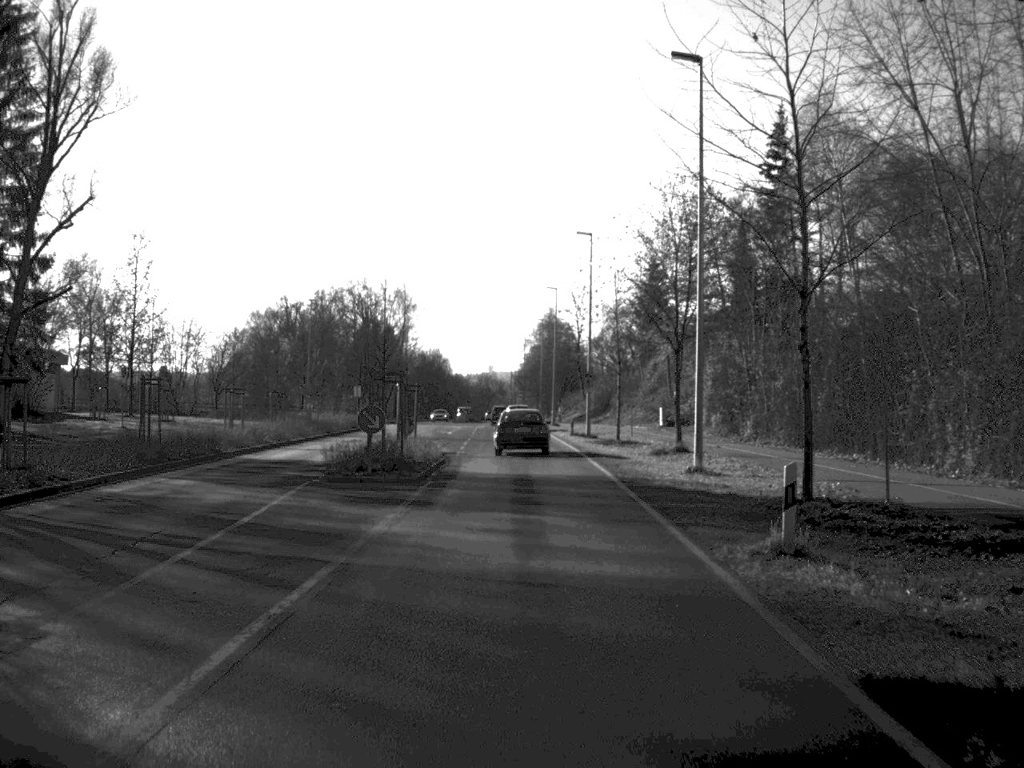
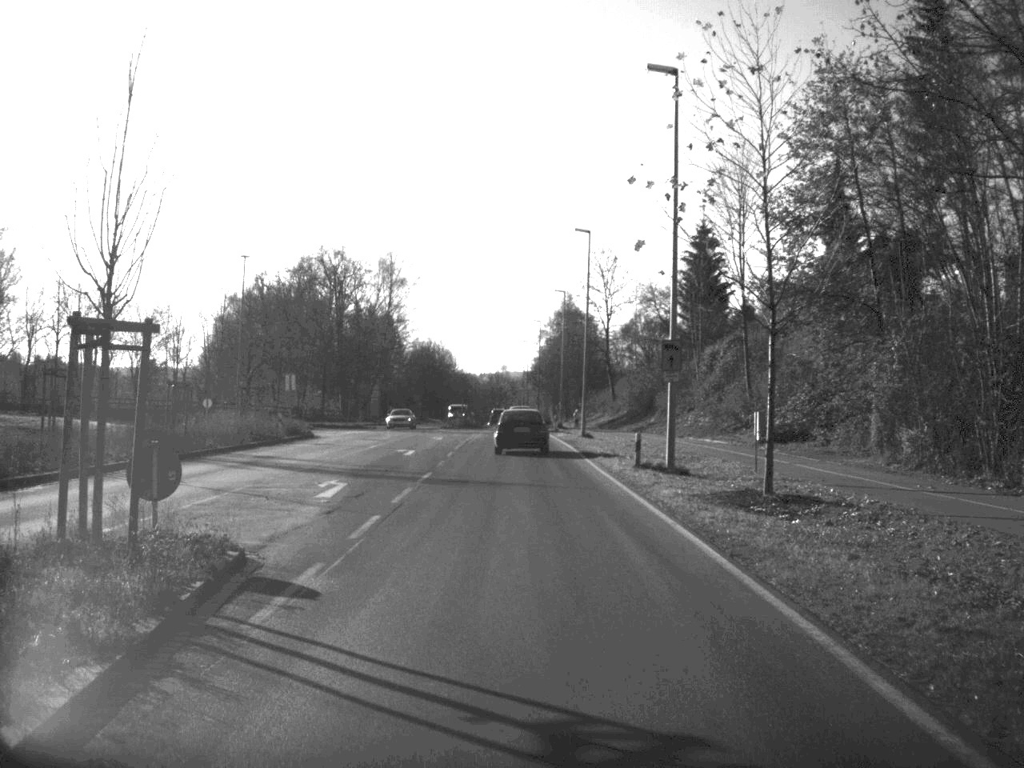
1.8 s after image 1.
(-0.1, +31.3) m; -1°
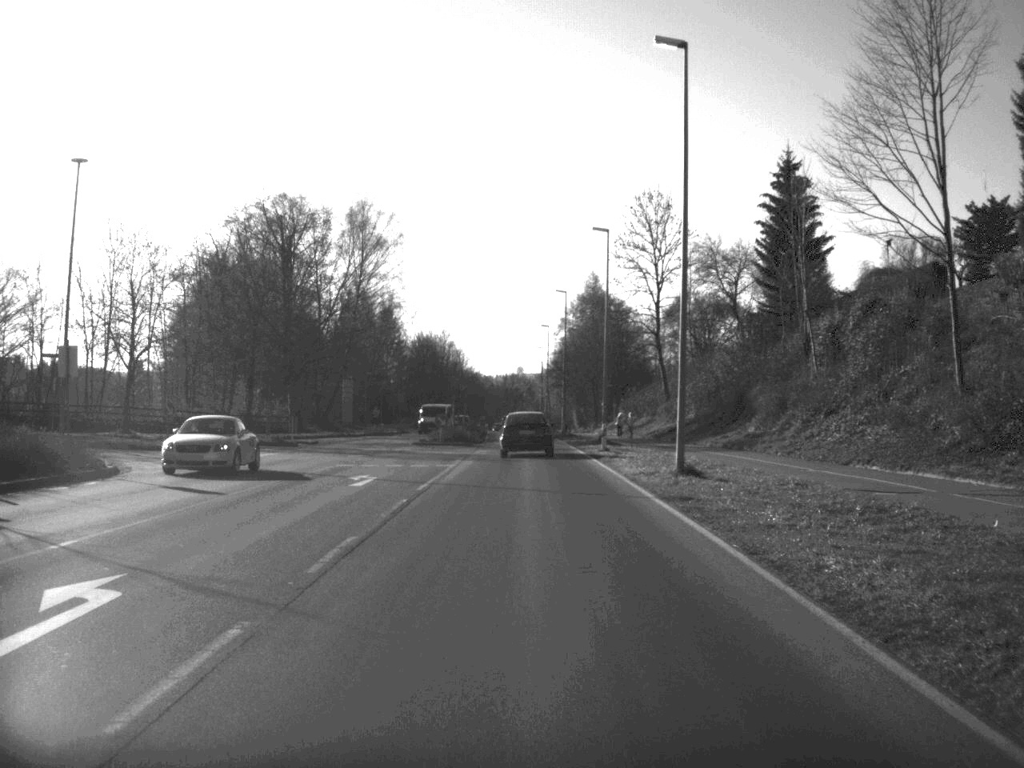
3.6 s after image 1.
(-0.3, +33.2) m; -1°
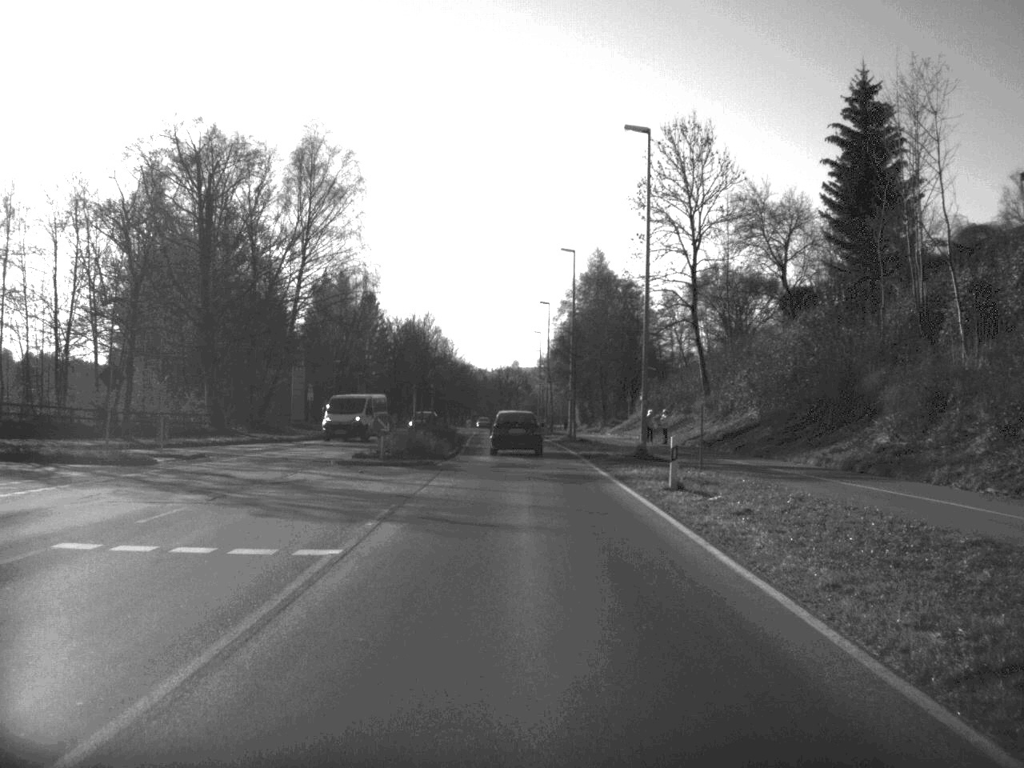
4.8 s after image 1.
(0.0, +21.3) m; 0°
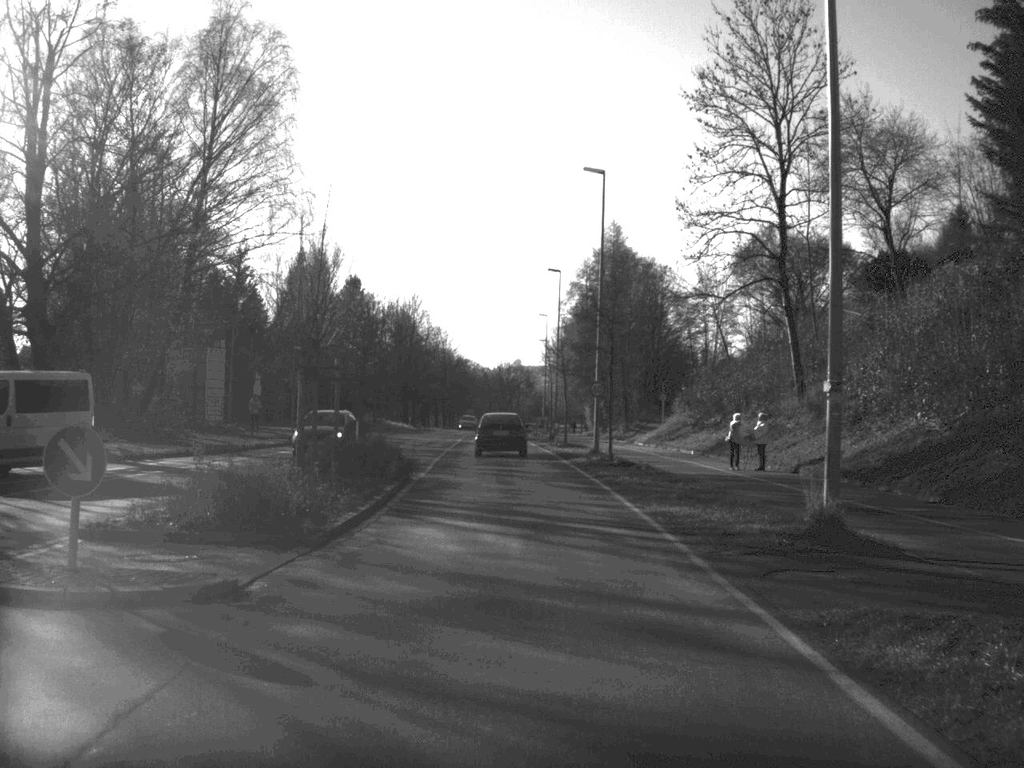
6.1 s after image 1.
(0.0, +23.3) m; 0°
